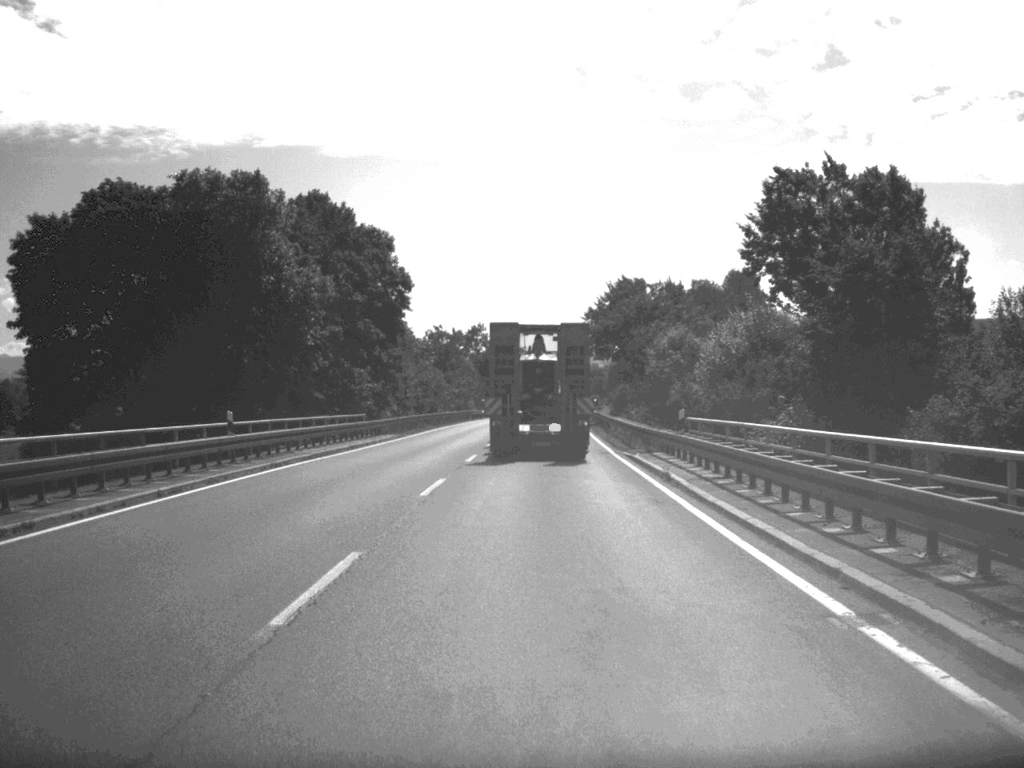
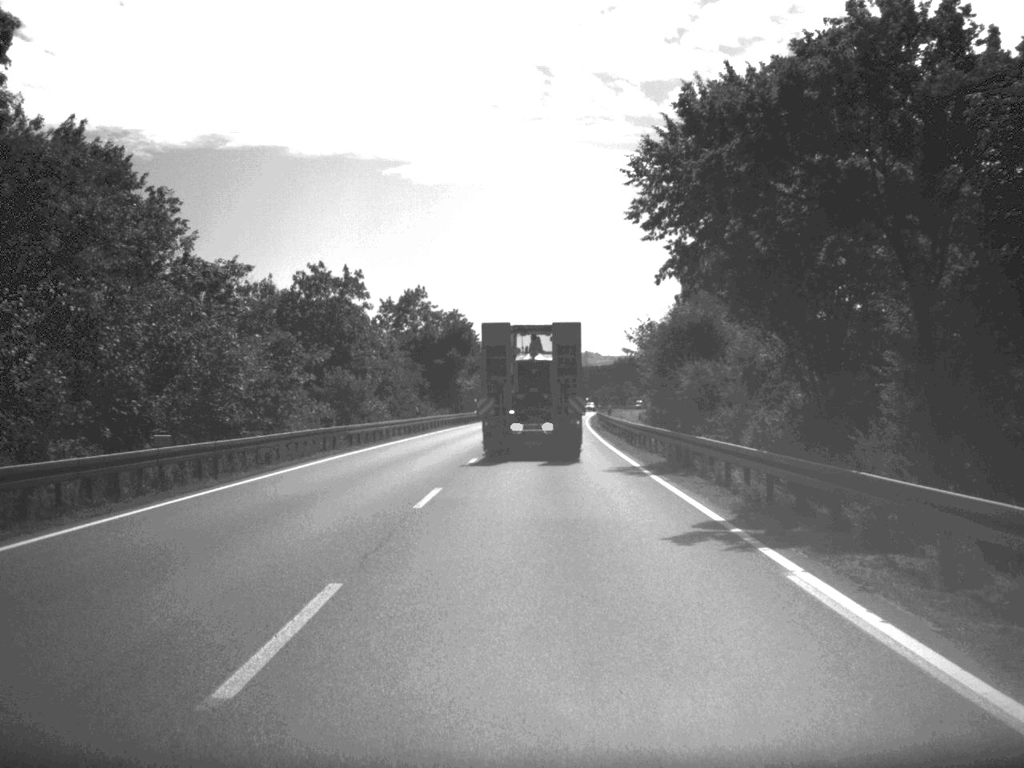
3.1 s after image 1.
(+0.5, +60.5) m; +1°
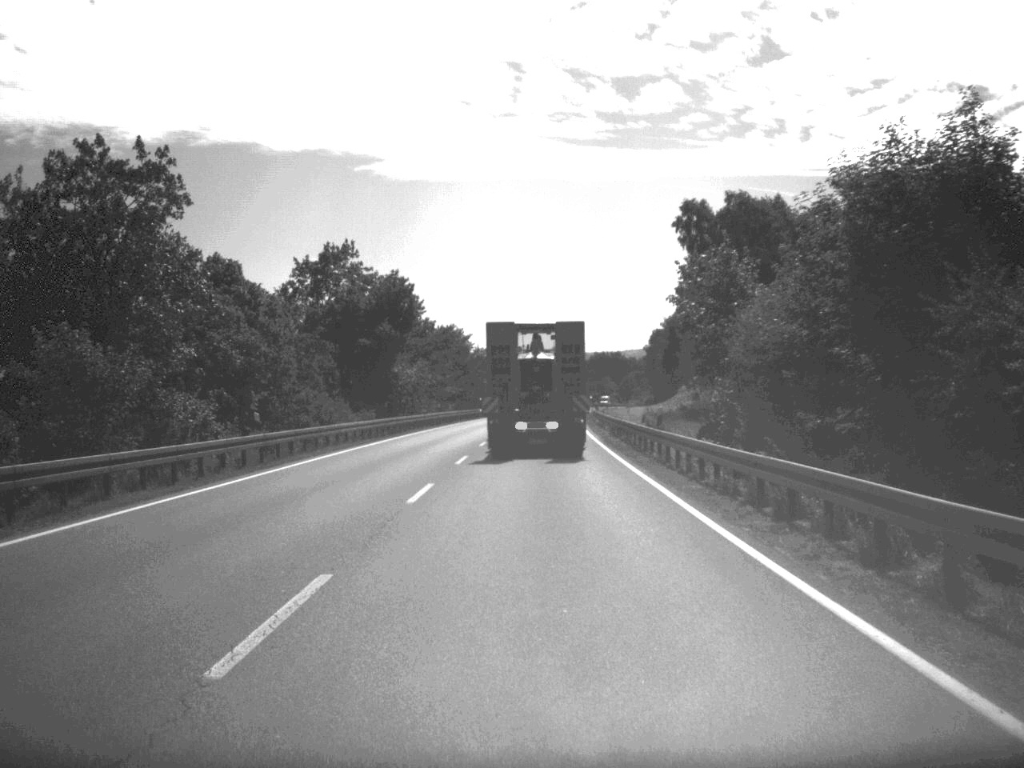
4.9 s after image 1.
(+0.3, +34.5) m; +1°
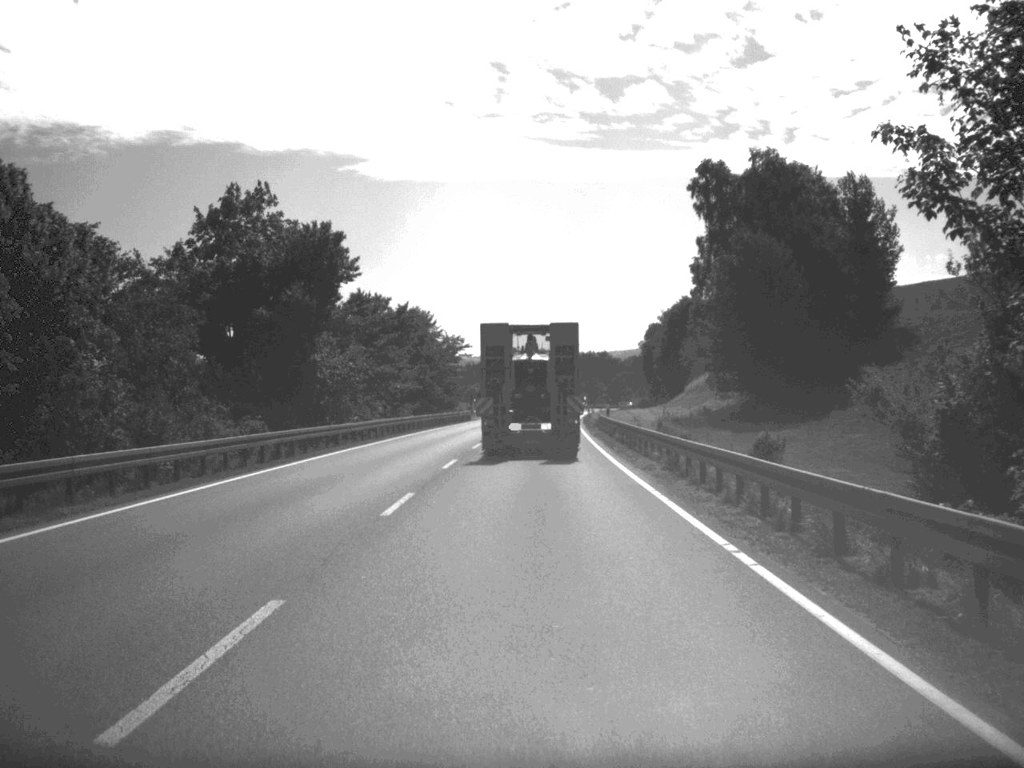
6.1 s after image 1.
(+0.1, +24.9) m; +1°
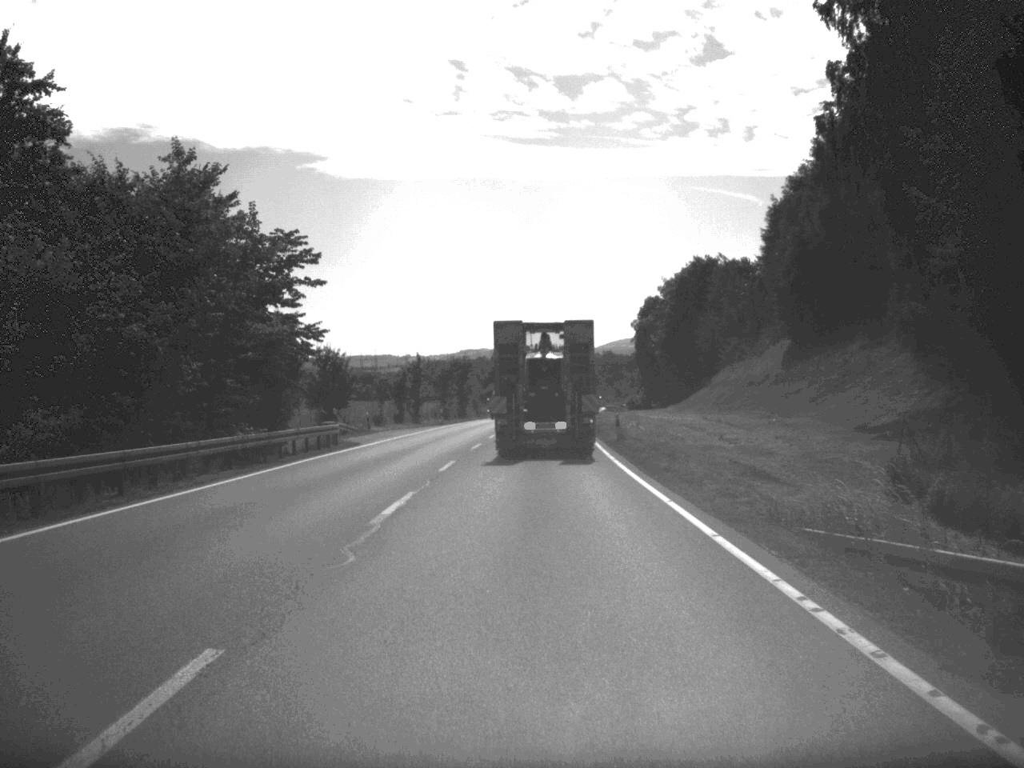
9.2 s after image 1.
(+0.5, +60.5) m; +2°
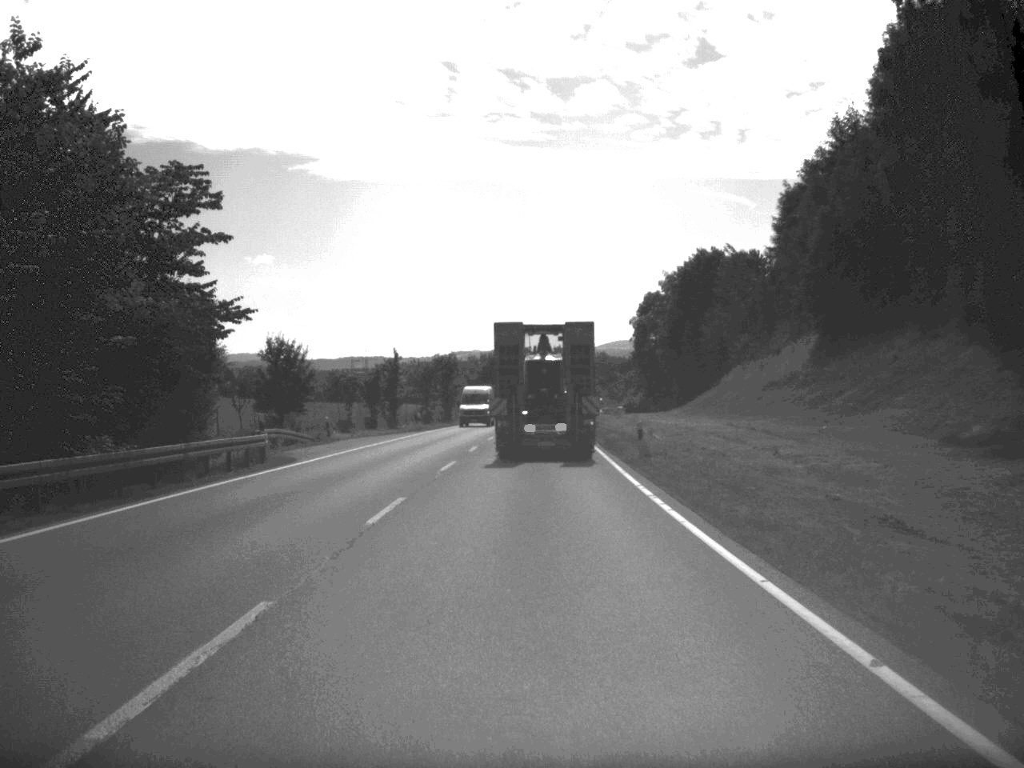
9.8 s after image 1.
(0.0, +11.4) m; 0°
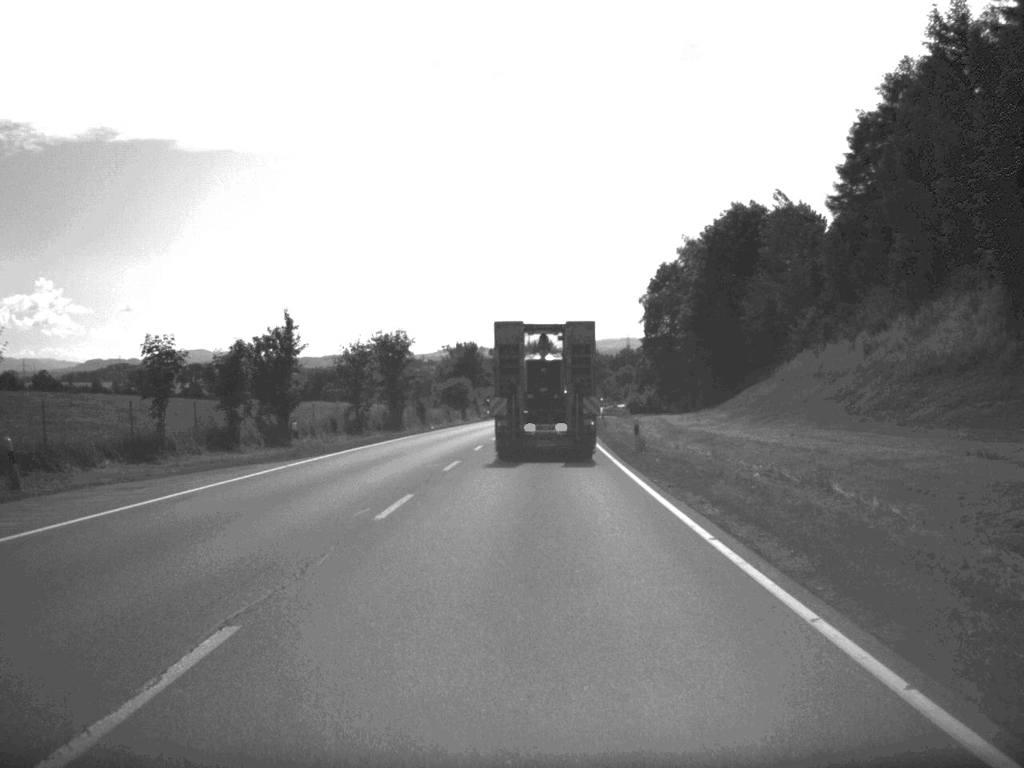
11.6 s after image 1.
(+0.2, +34.8) m; +1°
